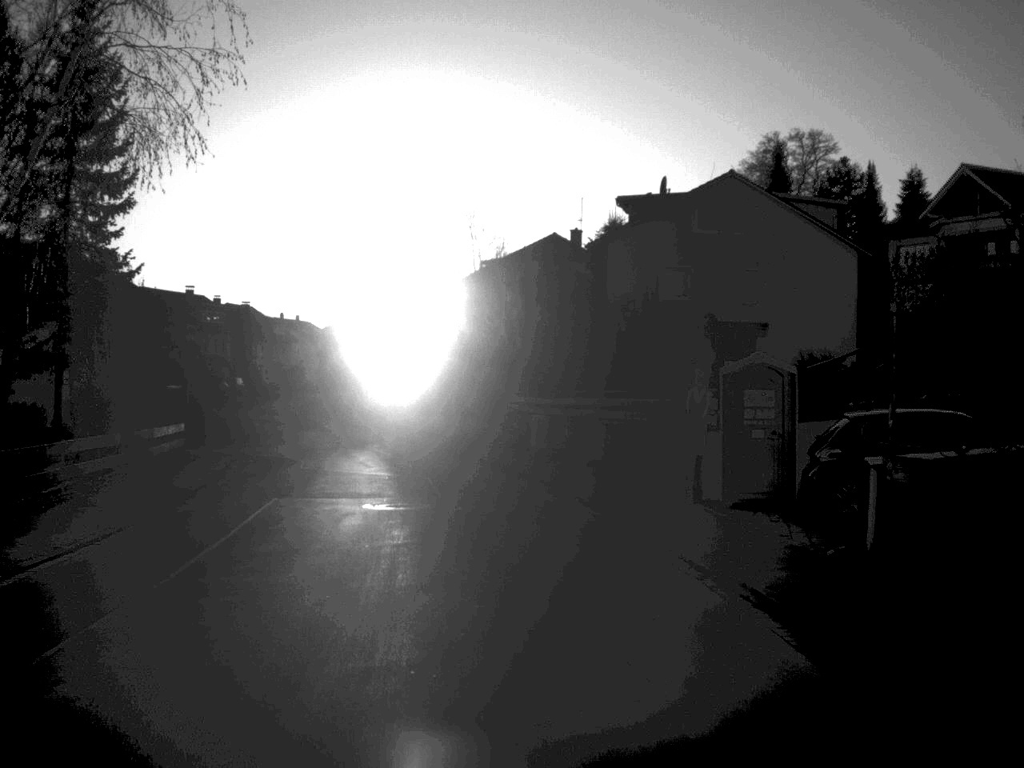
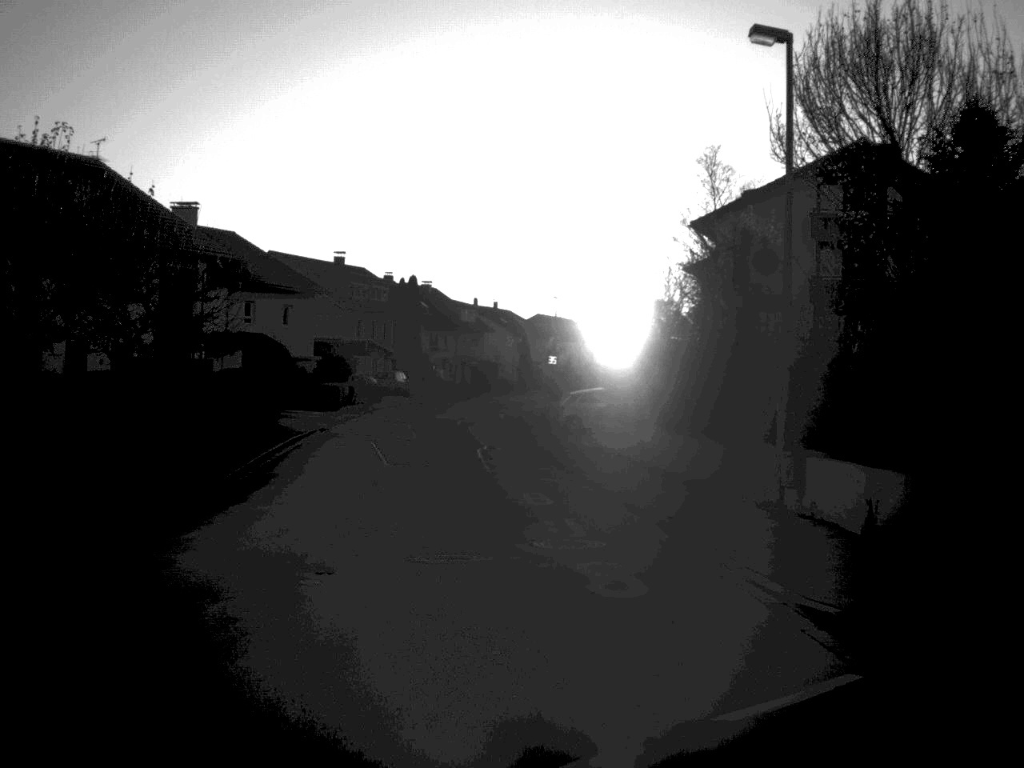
(-2.7, +30.3) m; -10°
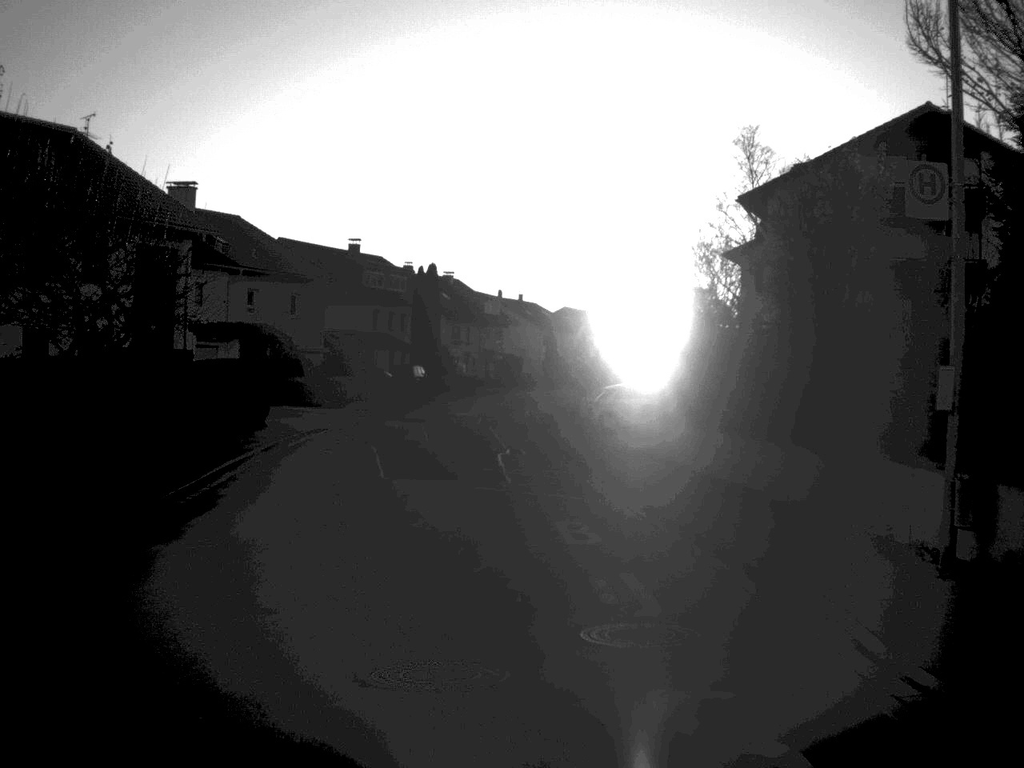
(-0.1, +5.6) m; -1°
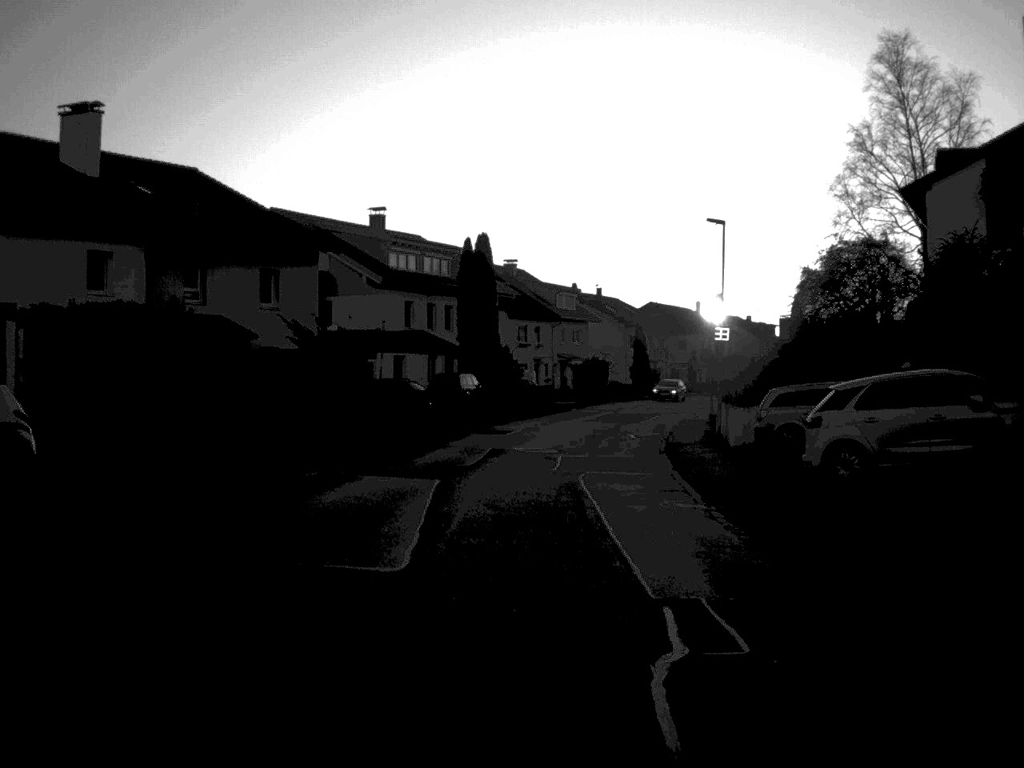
(-0.8, +23.0) m; -3°
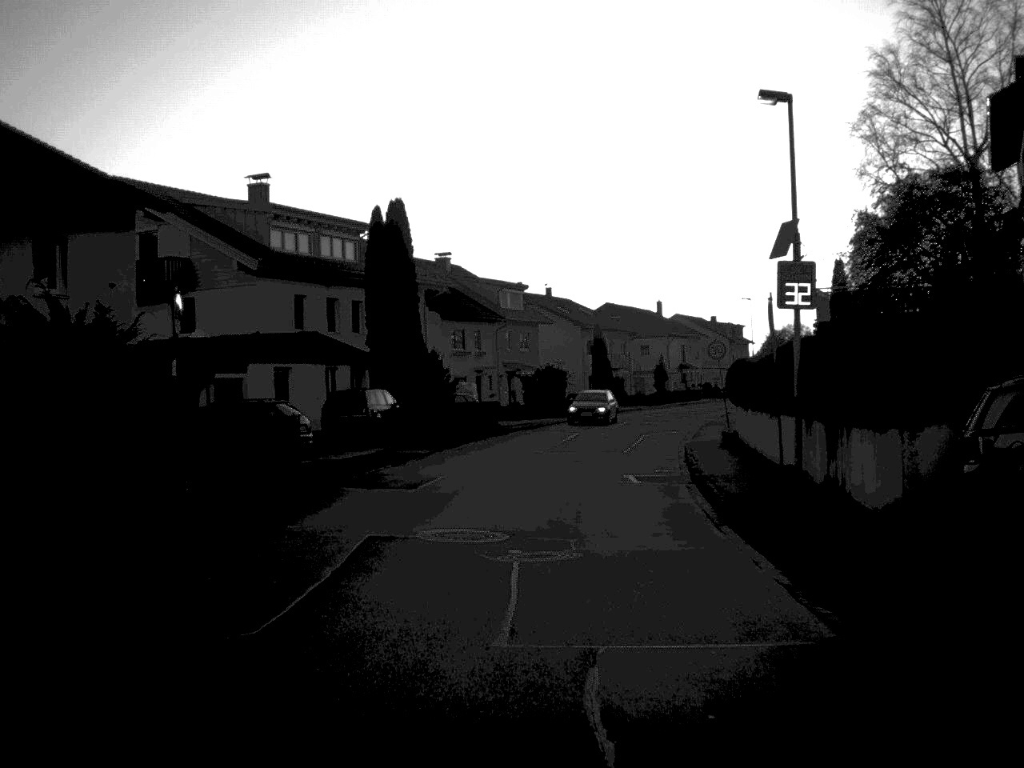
(+0.3, +16.2) m; +2°
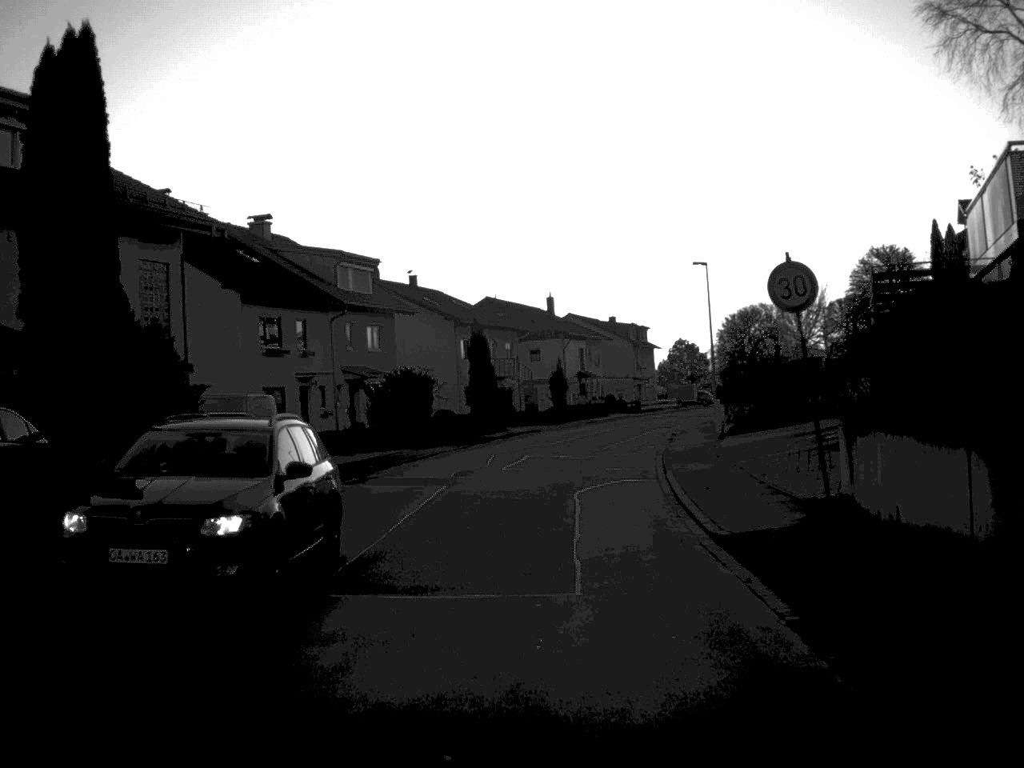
(+1.0, +23.3) m; +5°
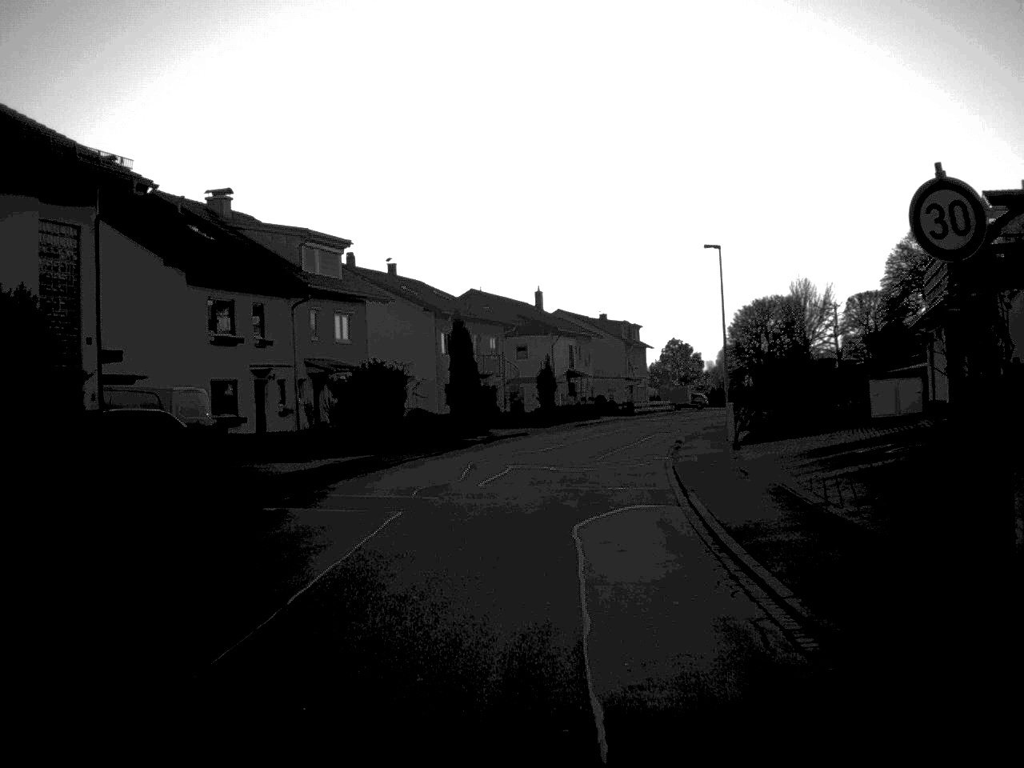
(0.0, +5.9) m; +1°
